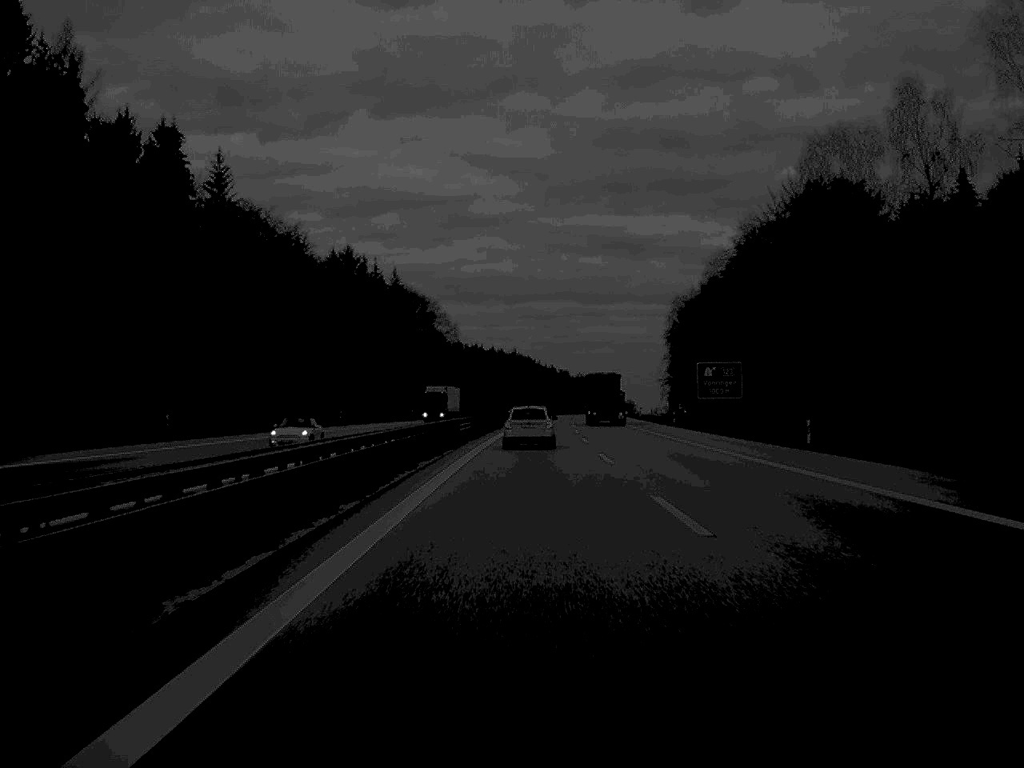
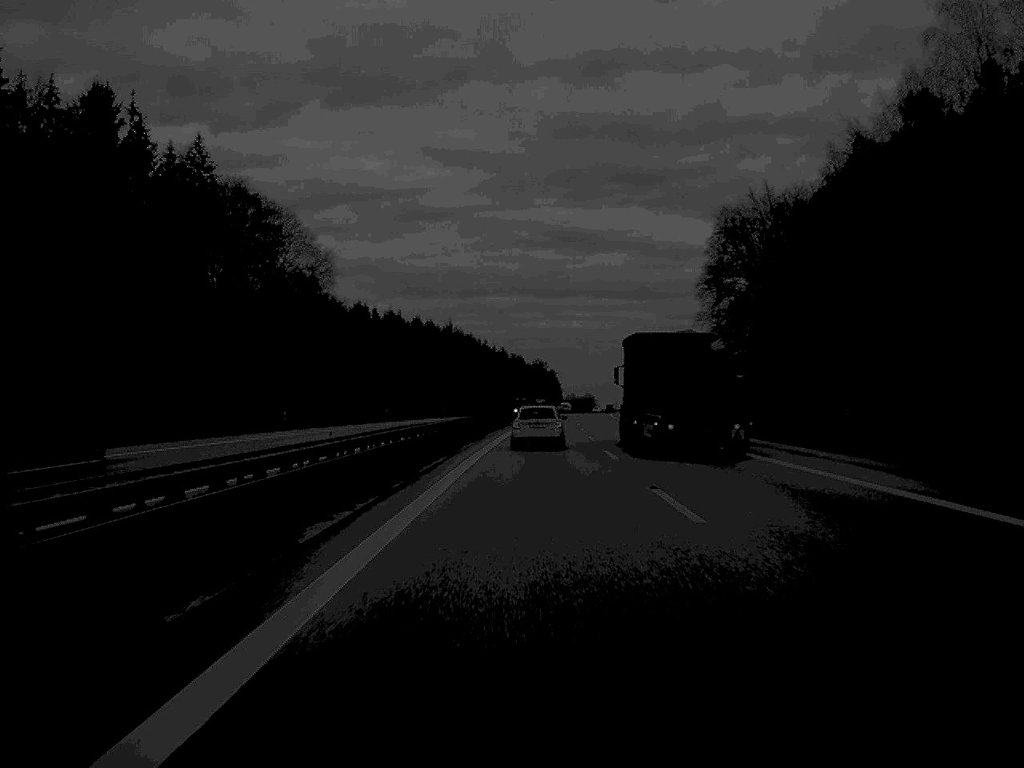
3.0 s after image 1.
(+2.5, +124.5) m; +2°
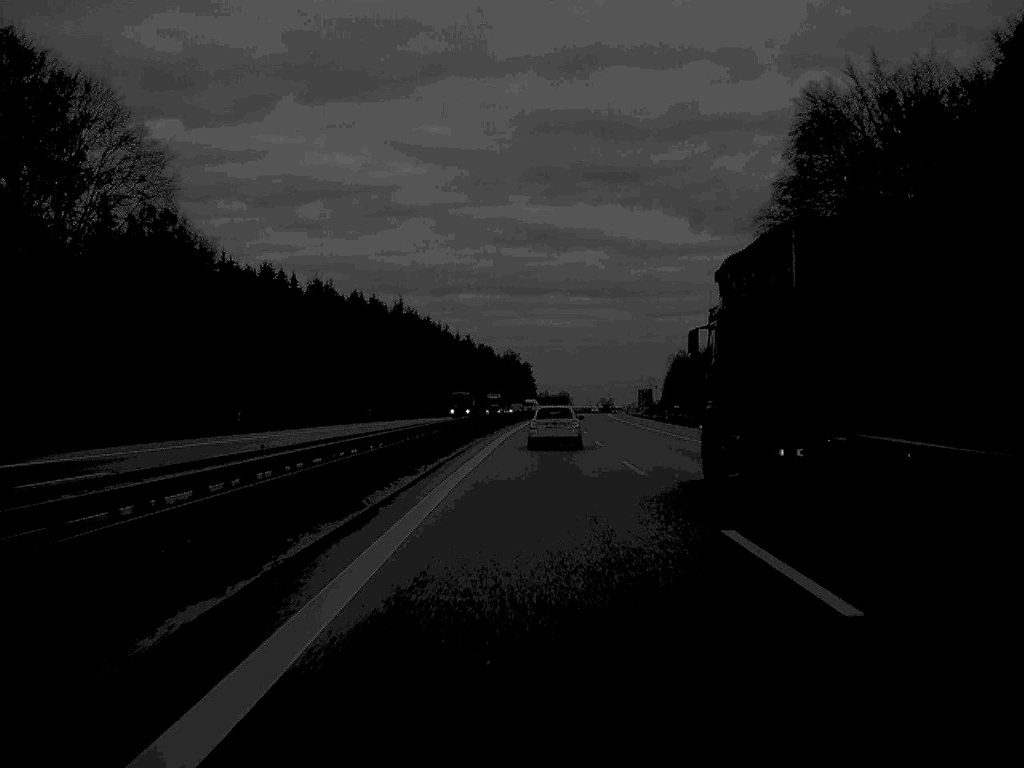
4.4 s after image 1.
(+0.6, +61.0) m; +1°
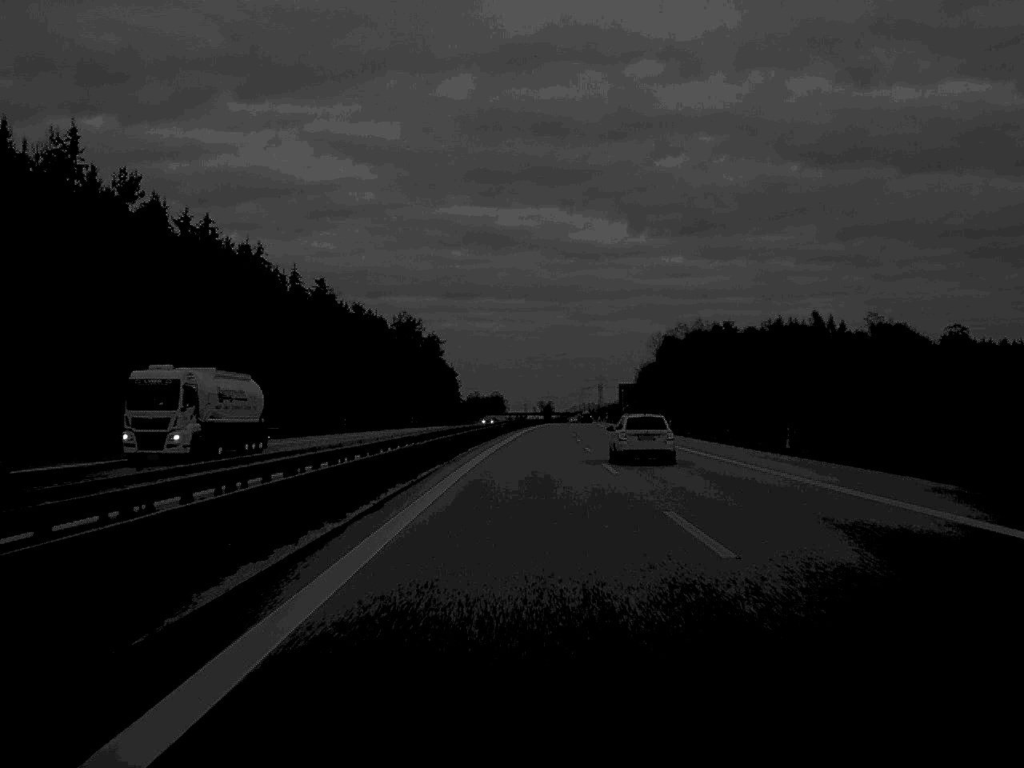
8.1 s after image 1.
(+4.4, +157.4) m; +3°
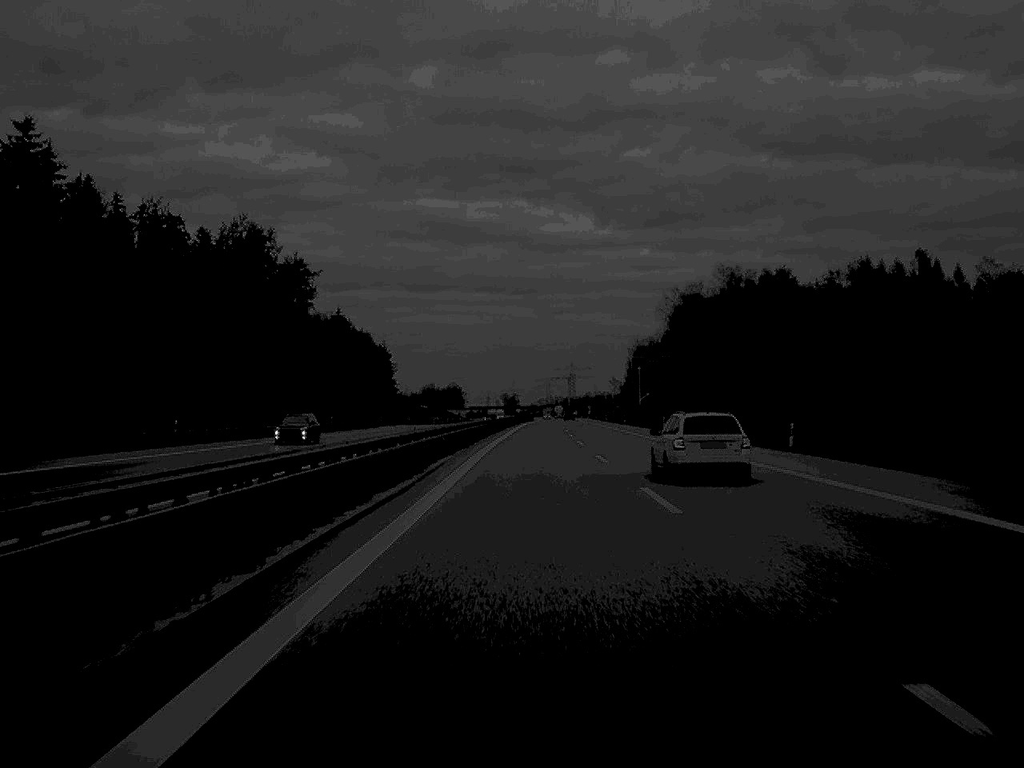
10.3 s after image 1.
(+1.5, +102.4) m; +2°
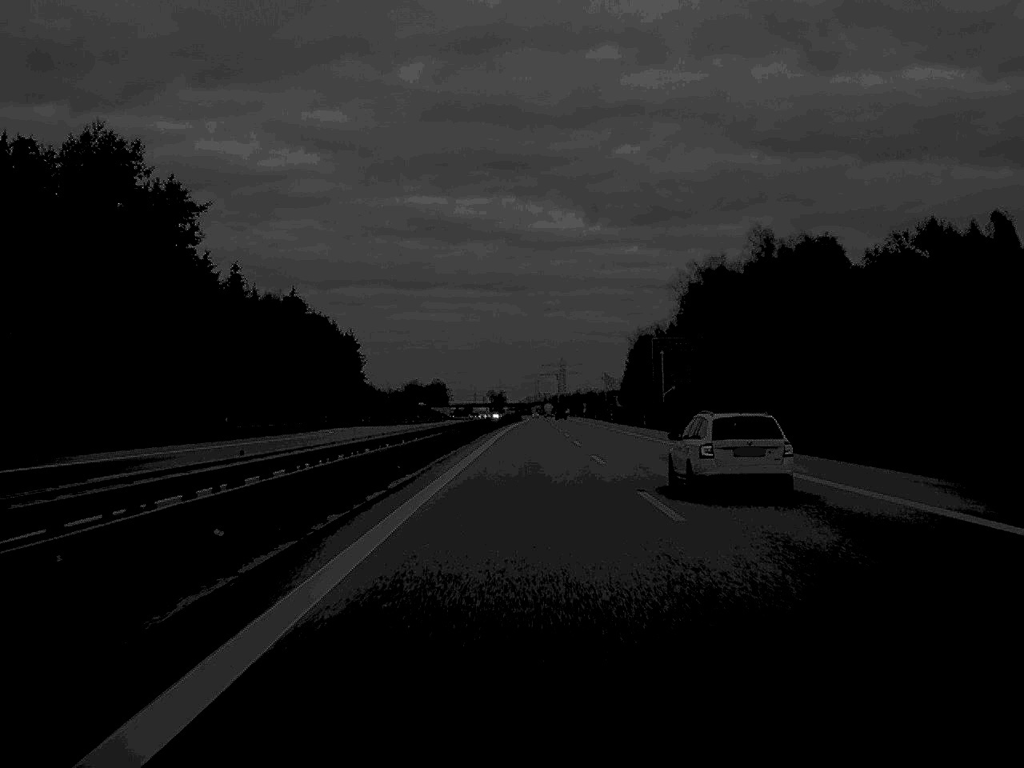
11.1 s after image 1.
(+0.2, +36.6) m; +1°
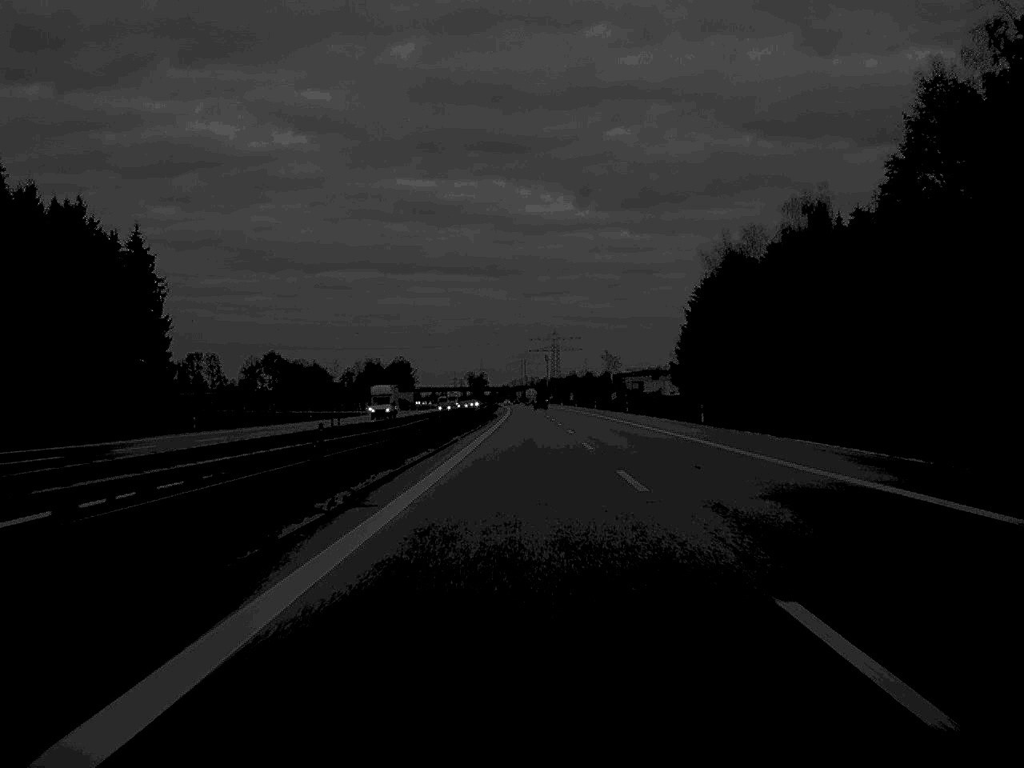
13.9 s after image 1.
(+0.9, +138.8) m; +1°
